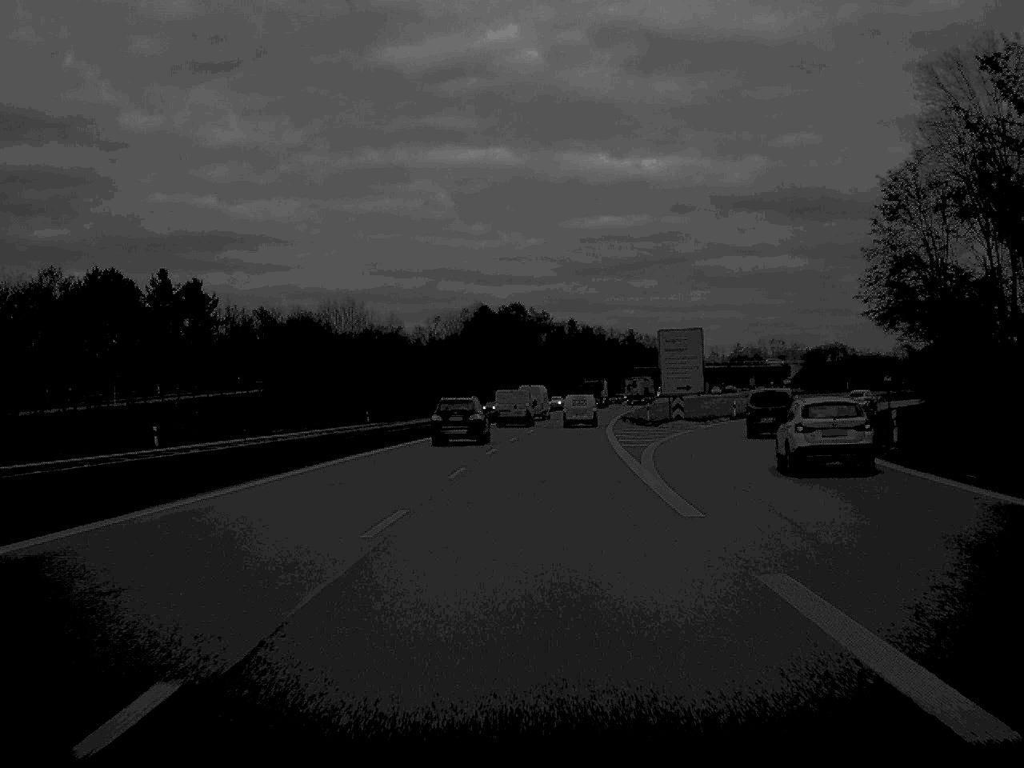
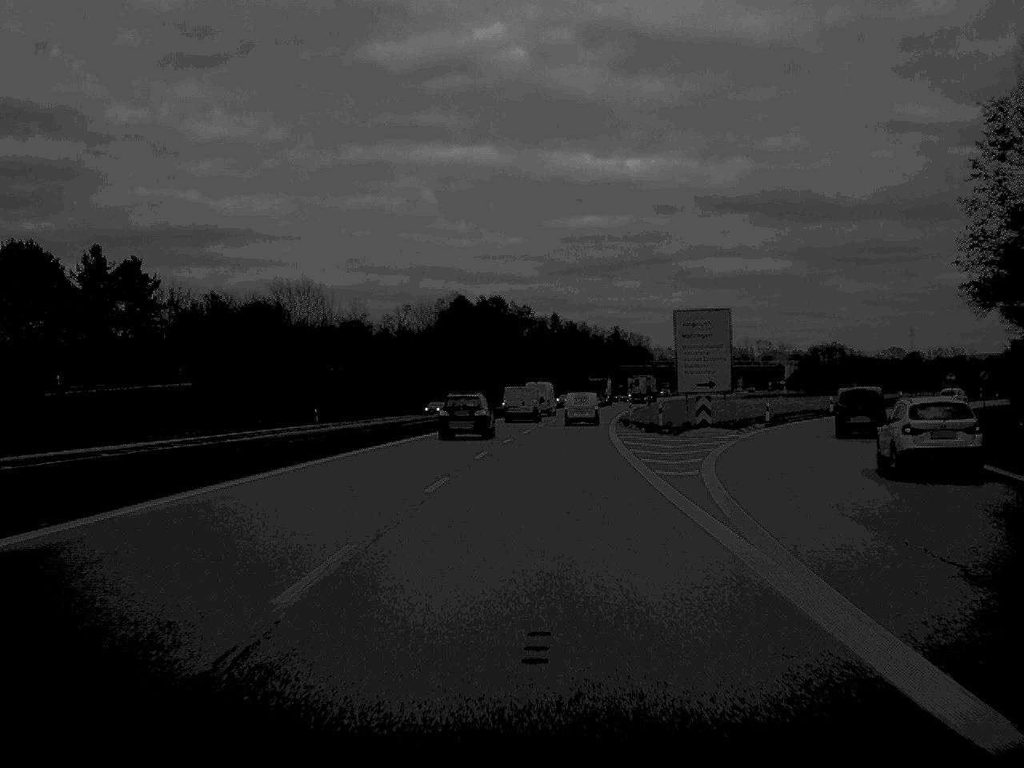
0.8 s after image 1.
(+0.1, +17.1) m; +1°
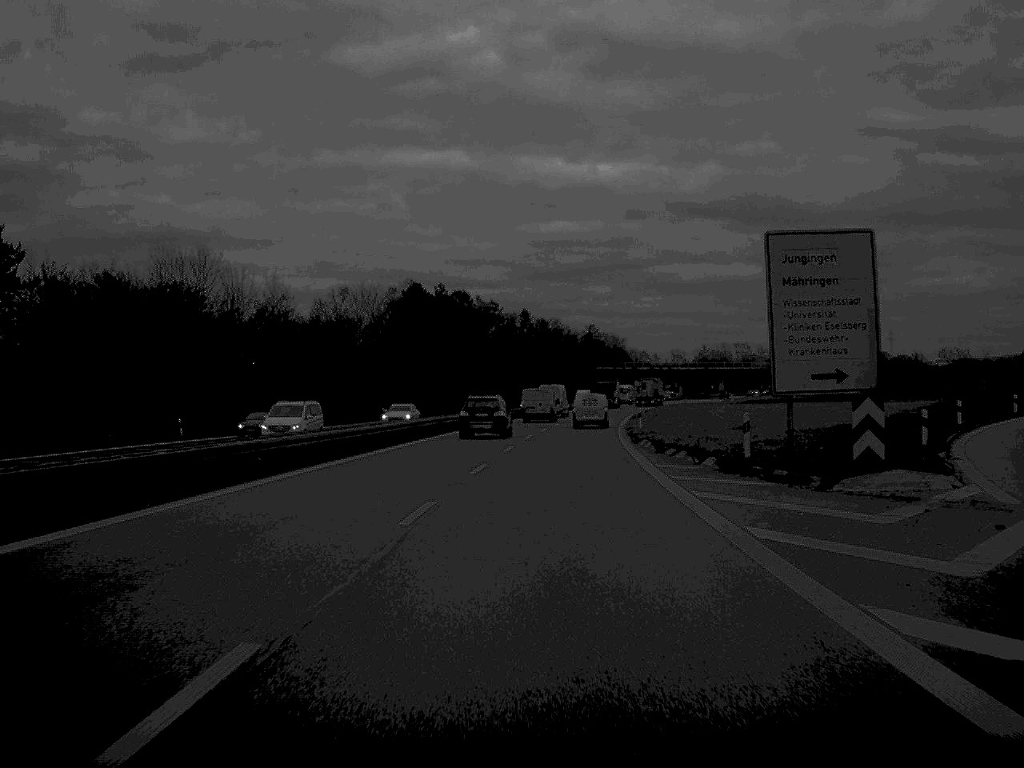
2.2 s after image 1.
(+0.4, +29.9) m; +1°
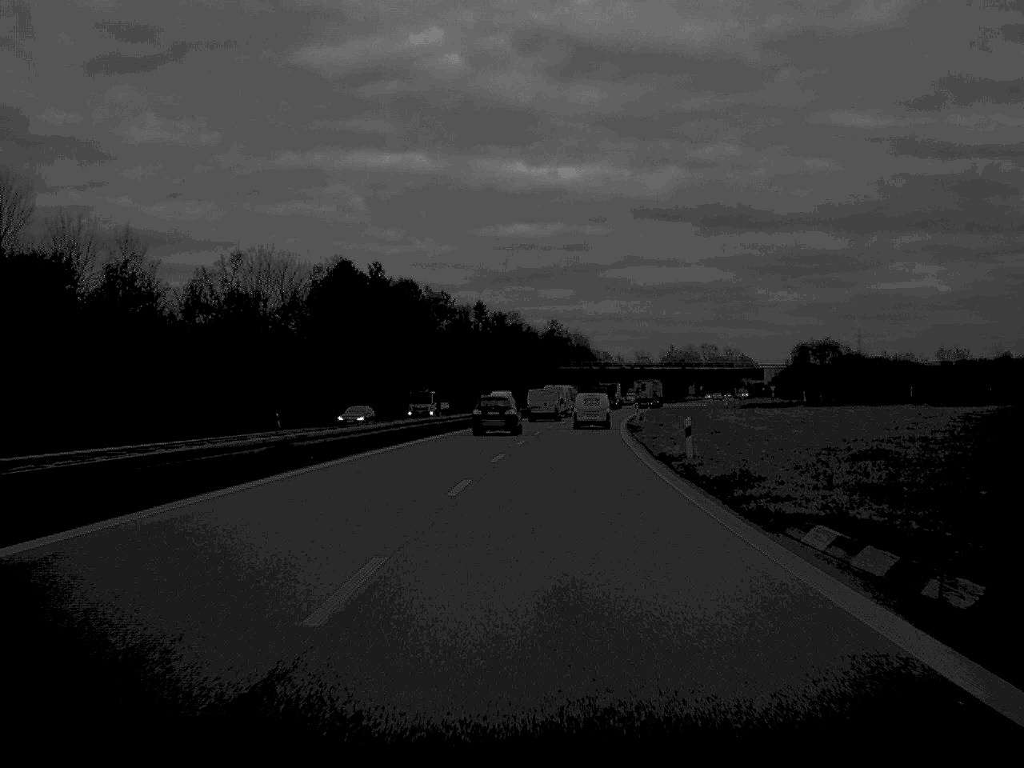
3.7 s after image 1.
(+0.5, +31.3) m; +2°
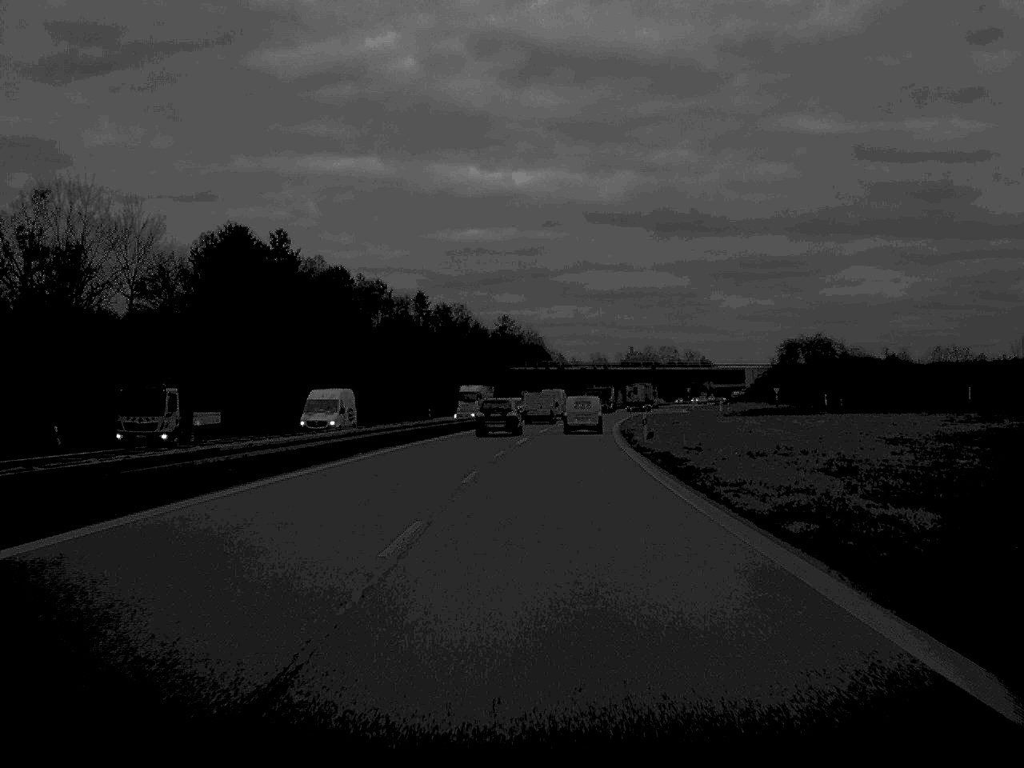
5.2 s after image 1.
(+0.6, +32.0) m; +2°
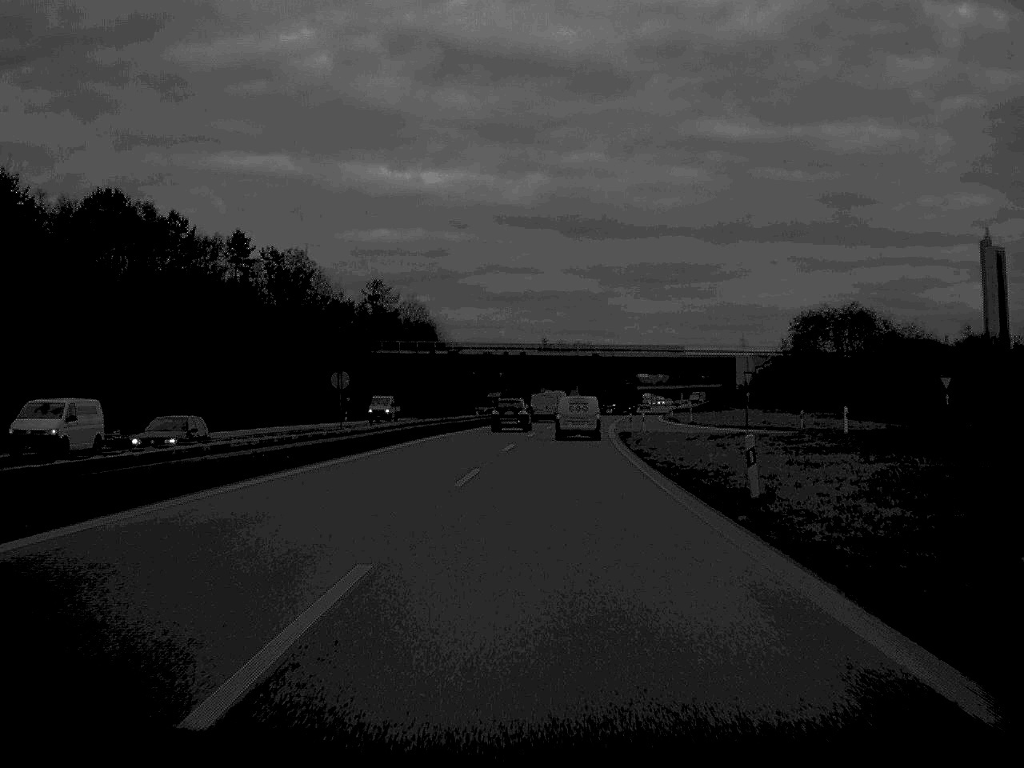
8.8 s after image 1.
(+3.1, +78.3) m; +4°
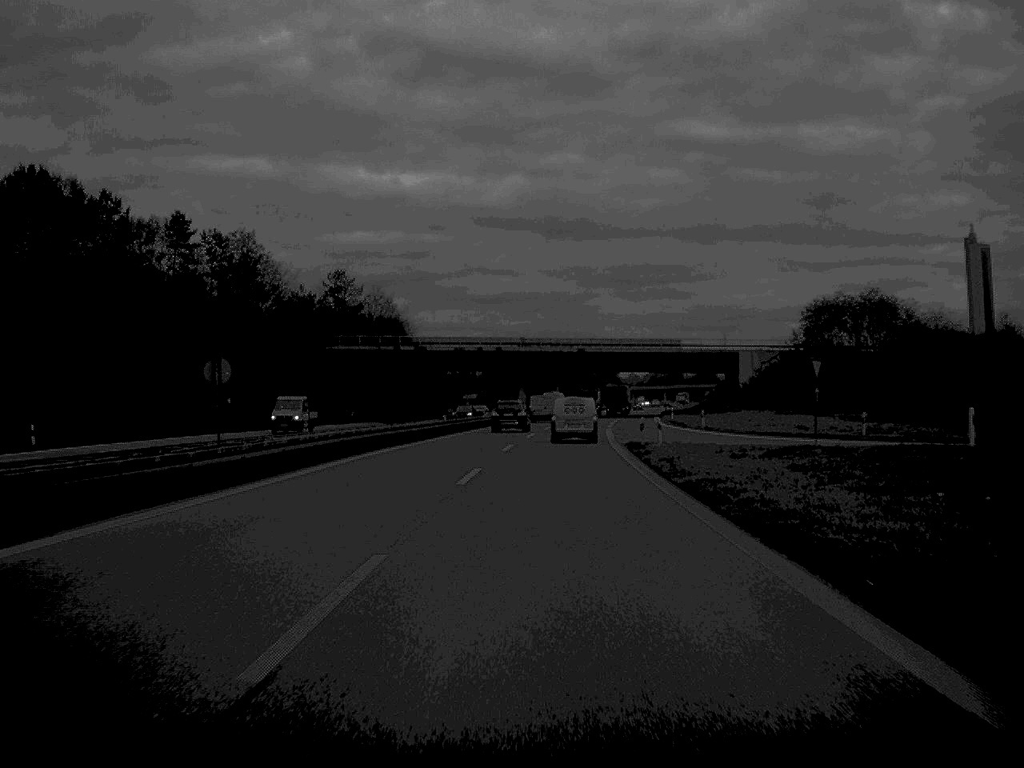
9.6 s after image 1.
(+0.1, +16.4) m; +1°
